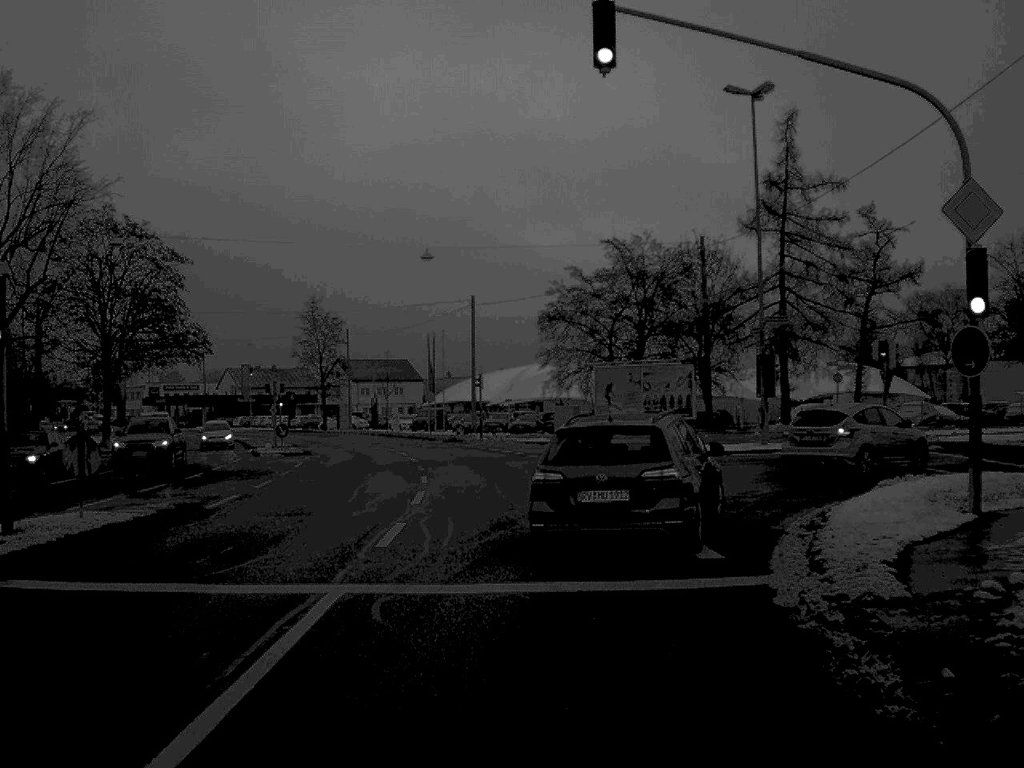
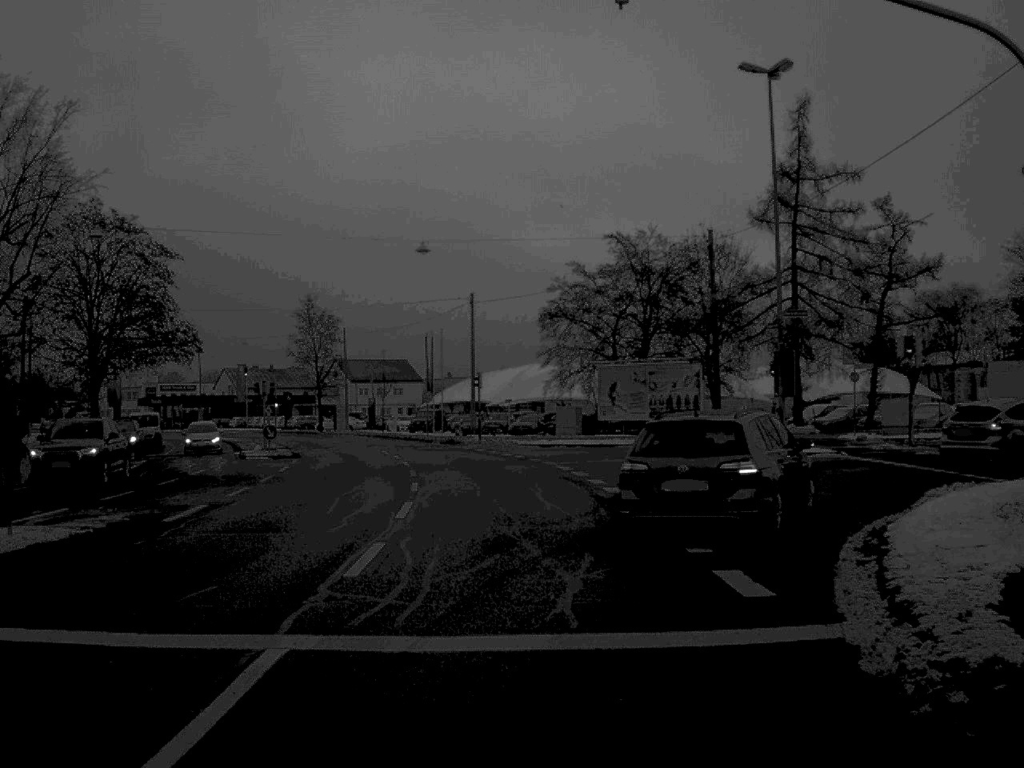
(0.0, +2.6) m; 0°
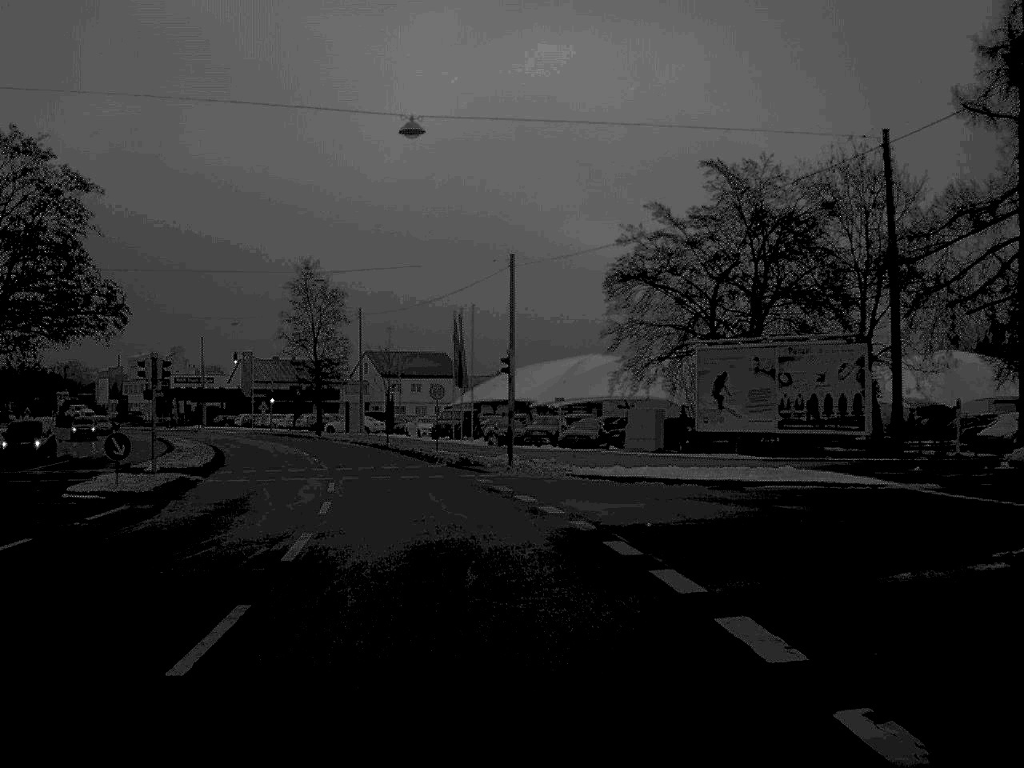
(-0.2, +23.0) m; -2°
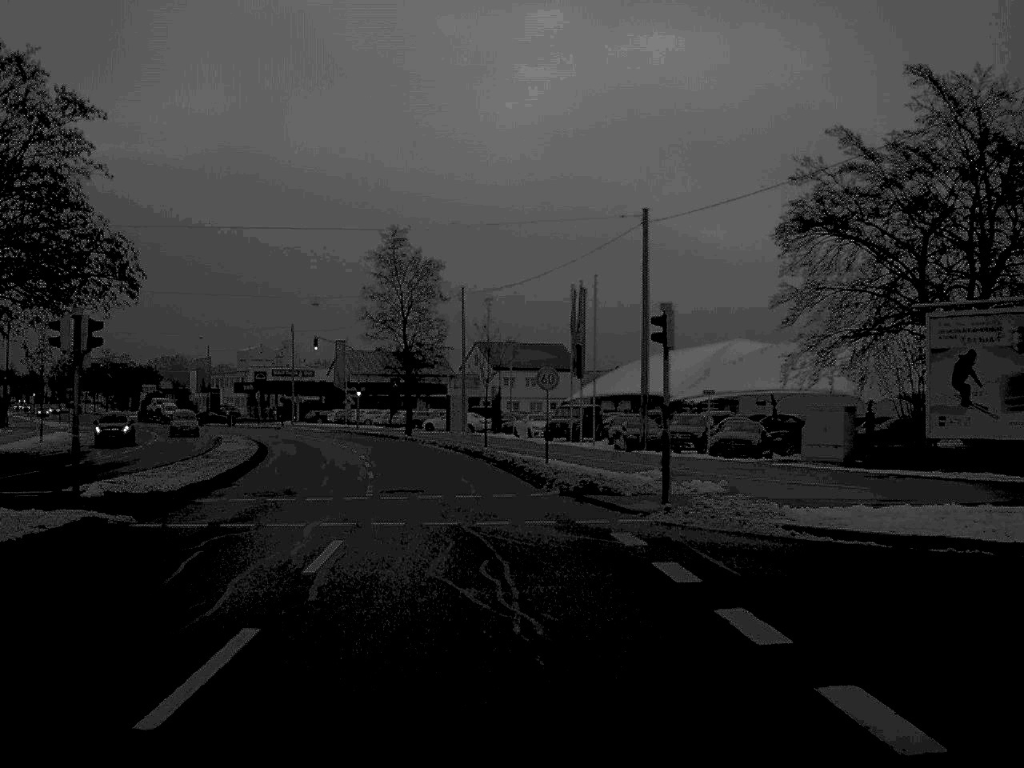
(-0.6, +14.0) m; -5°
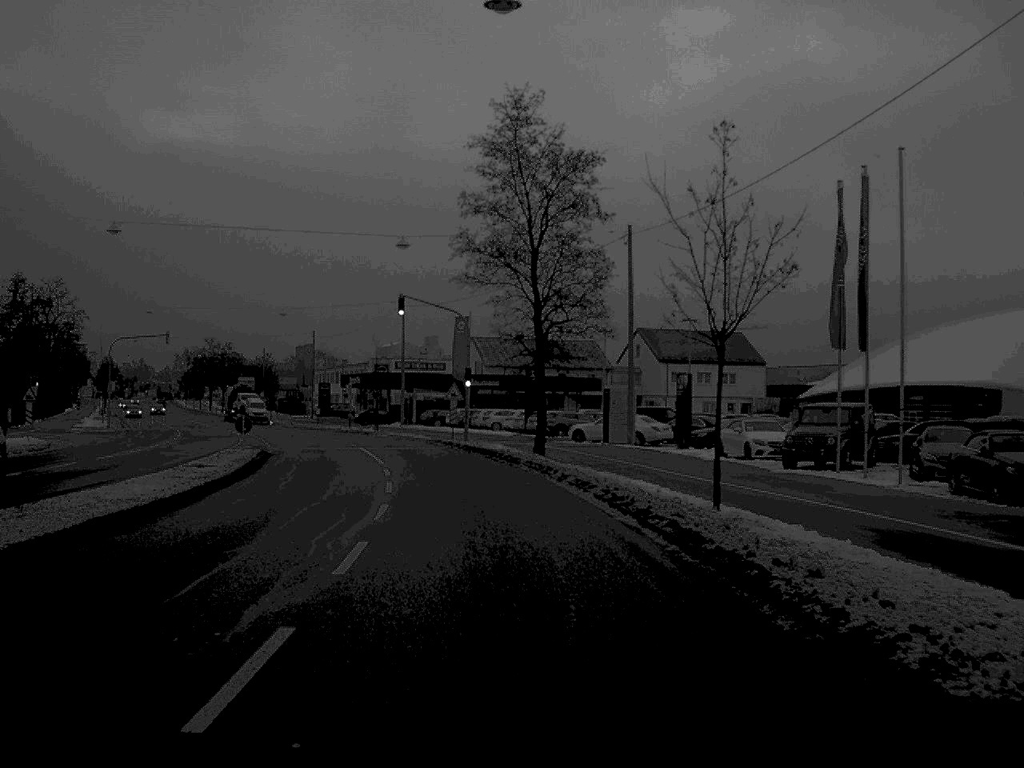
(-1.9, +29.7) m; -7°
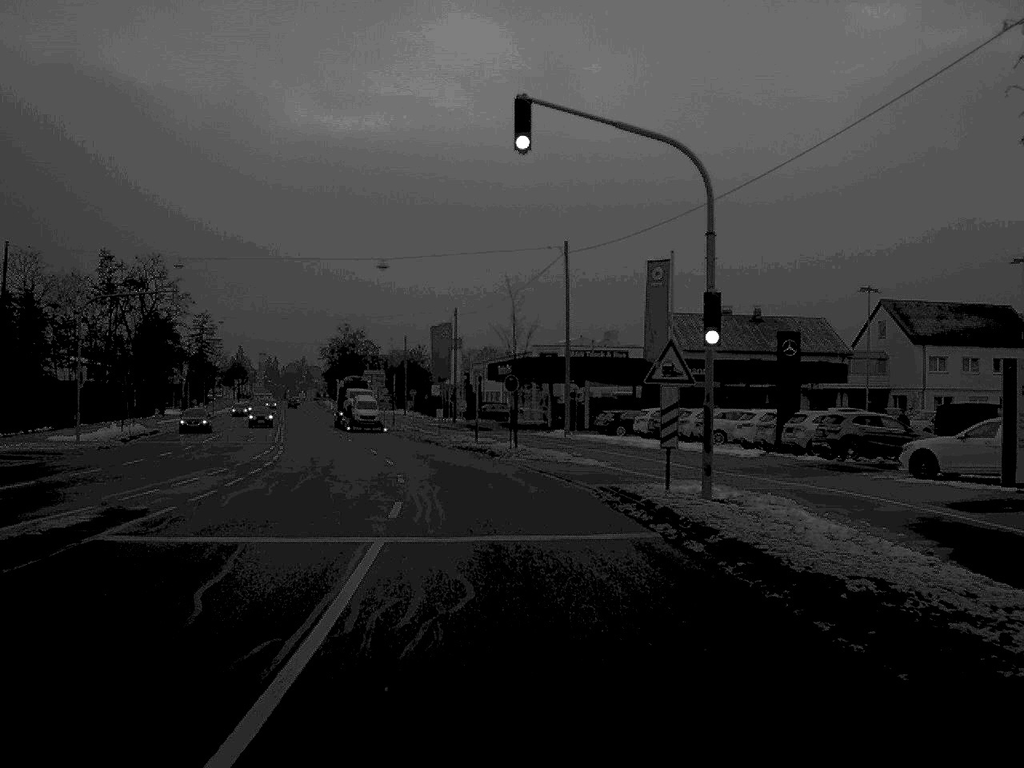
(-2.3, +34.0) m; -8°
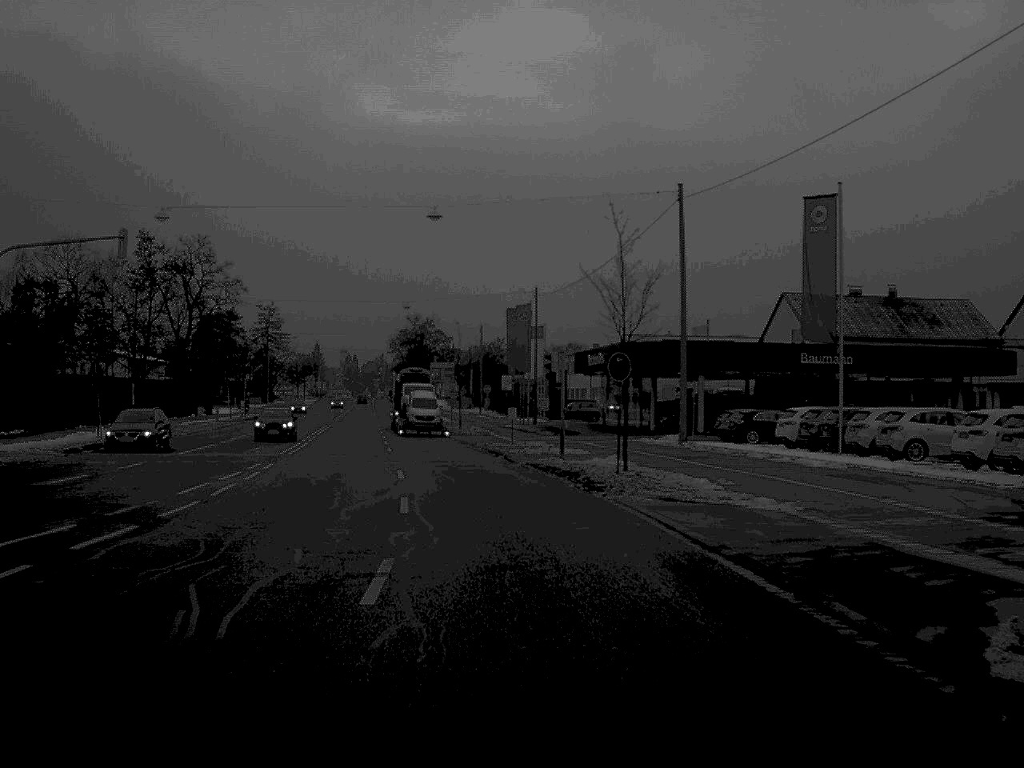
(-0.6, +16.8) m; -4°
